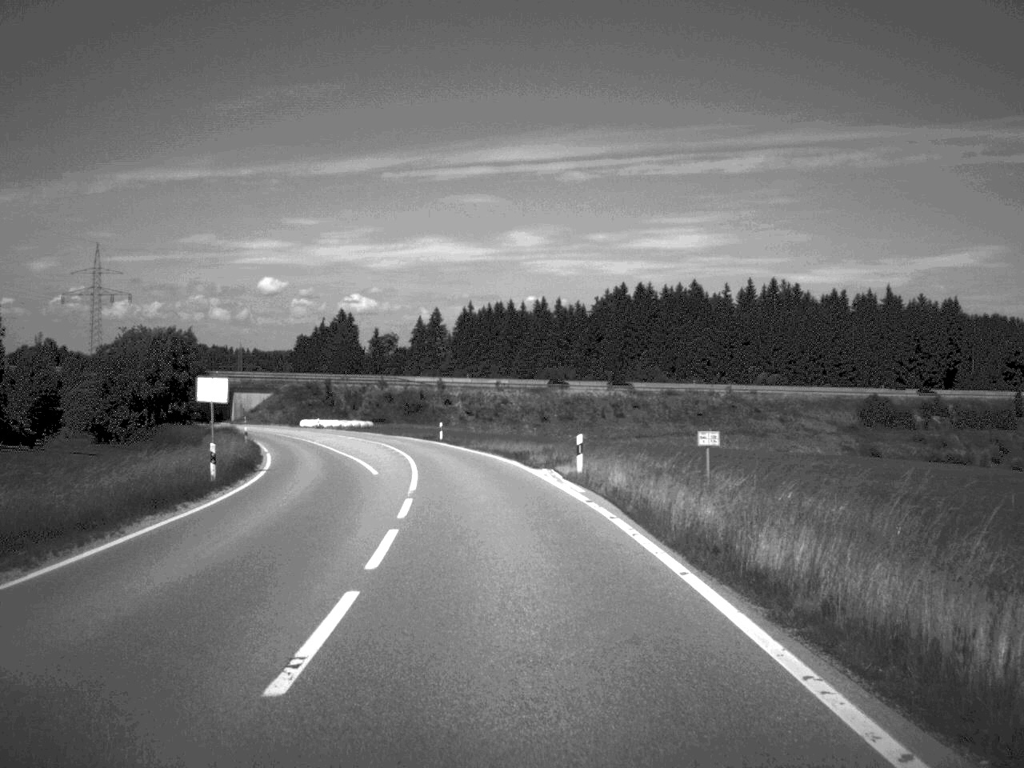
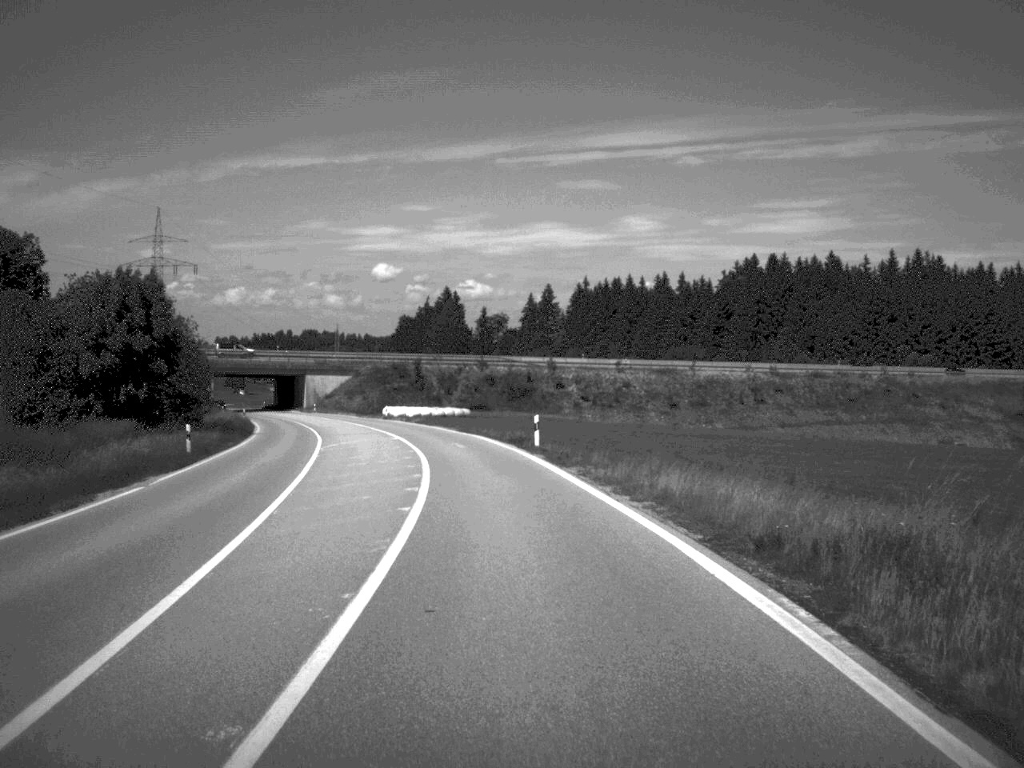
(-1.4, +30.2) m; -5°
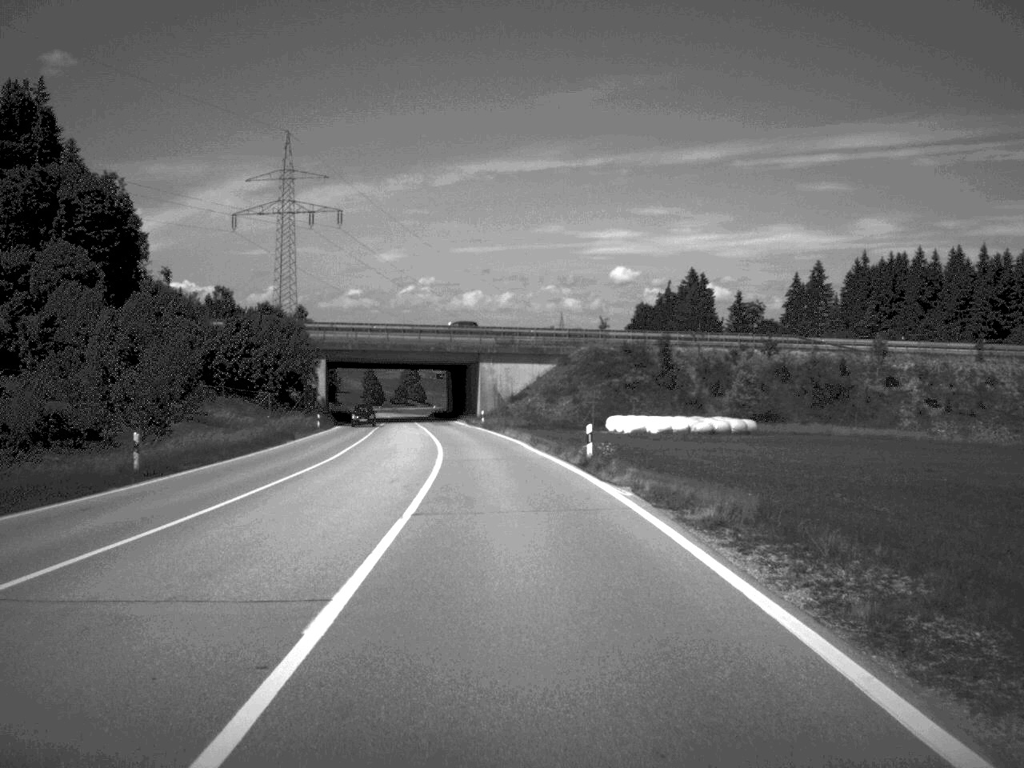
(-6.3, +64.4) m; -11°
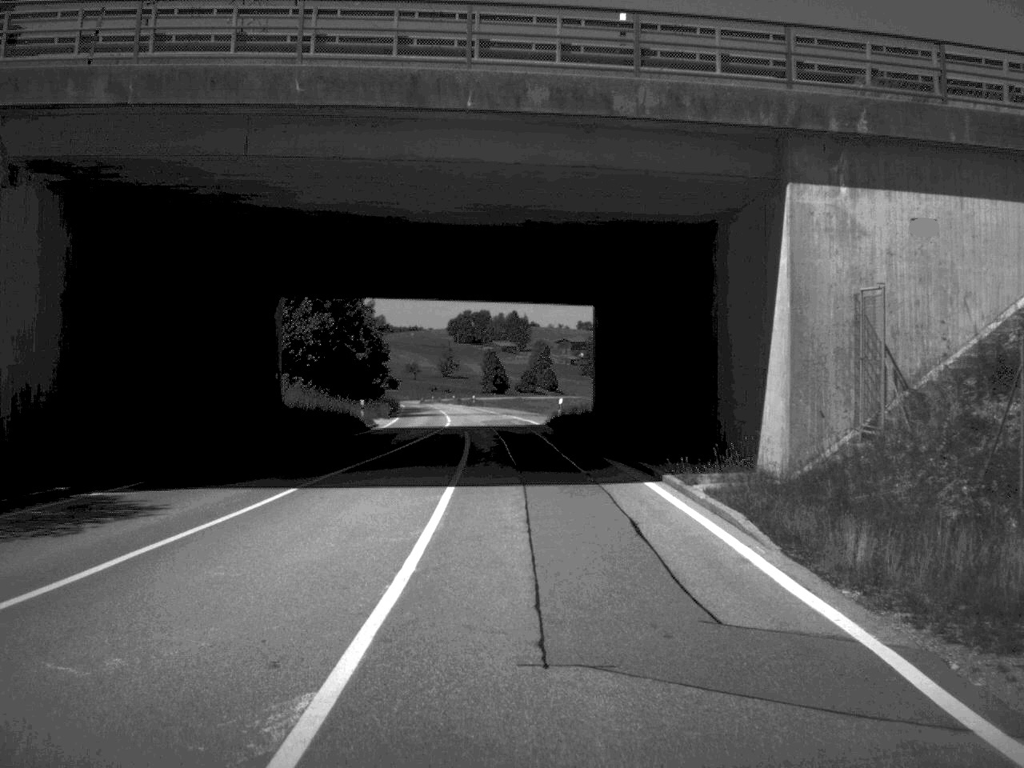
(-5.4, +80.2) m; -6°
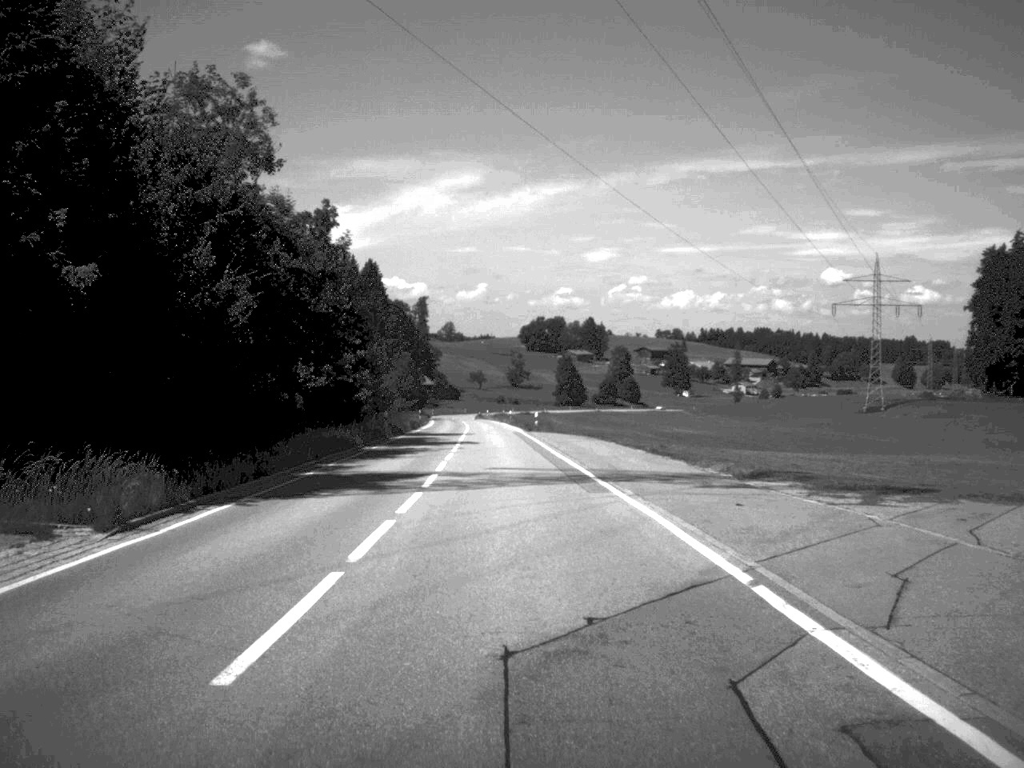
(-1.5, +52.2) m; -4°
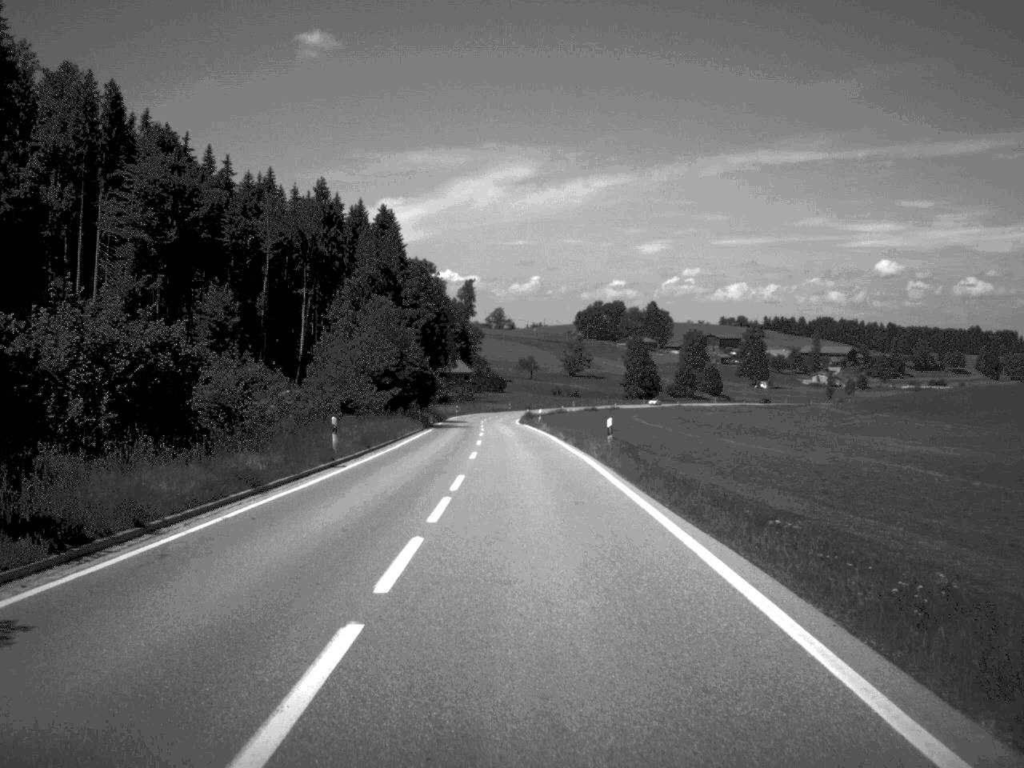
(-2.1, +71.1) m; -2°
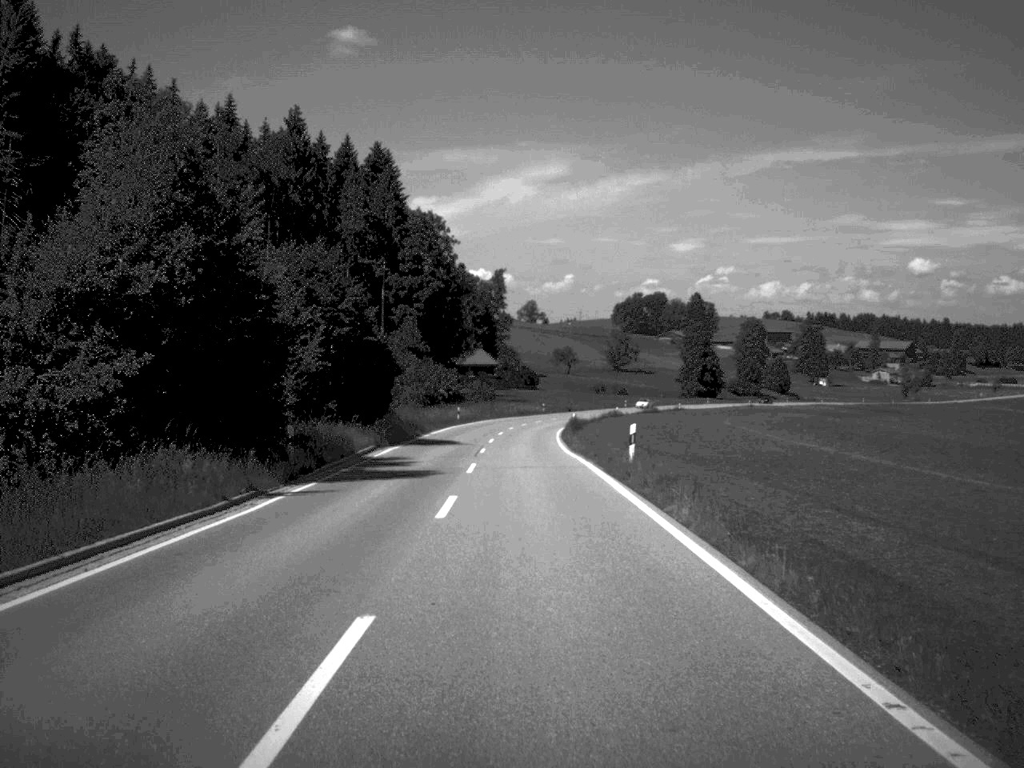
(-0.7, +51.9) m; -2°
